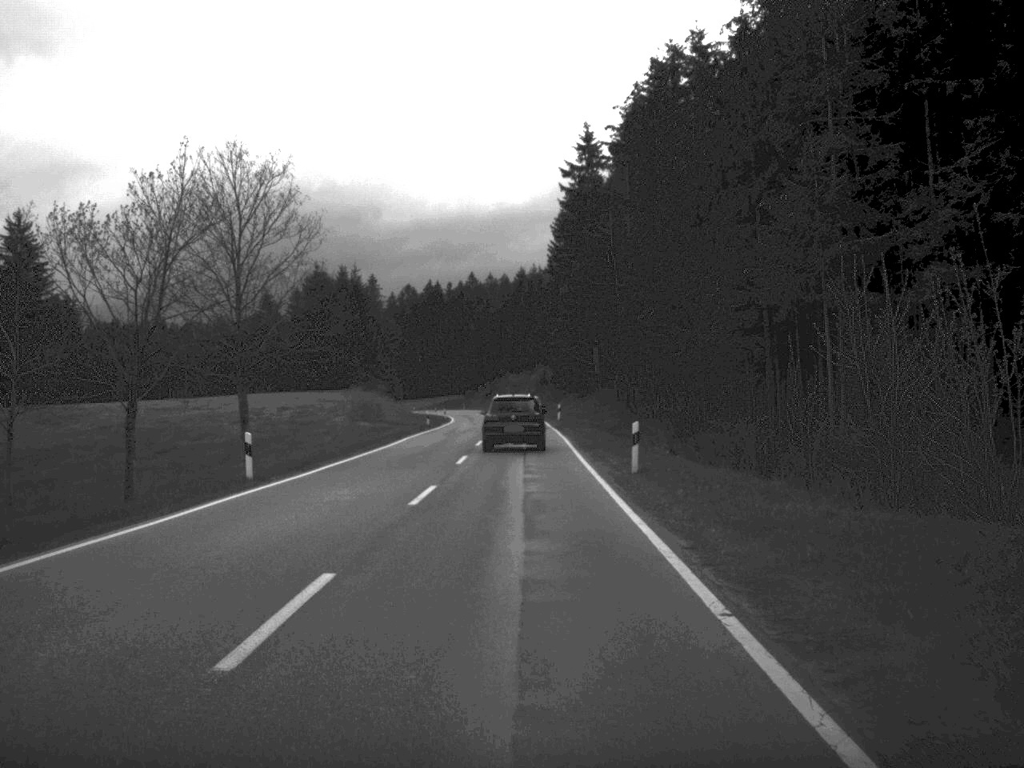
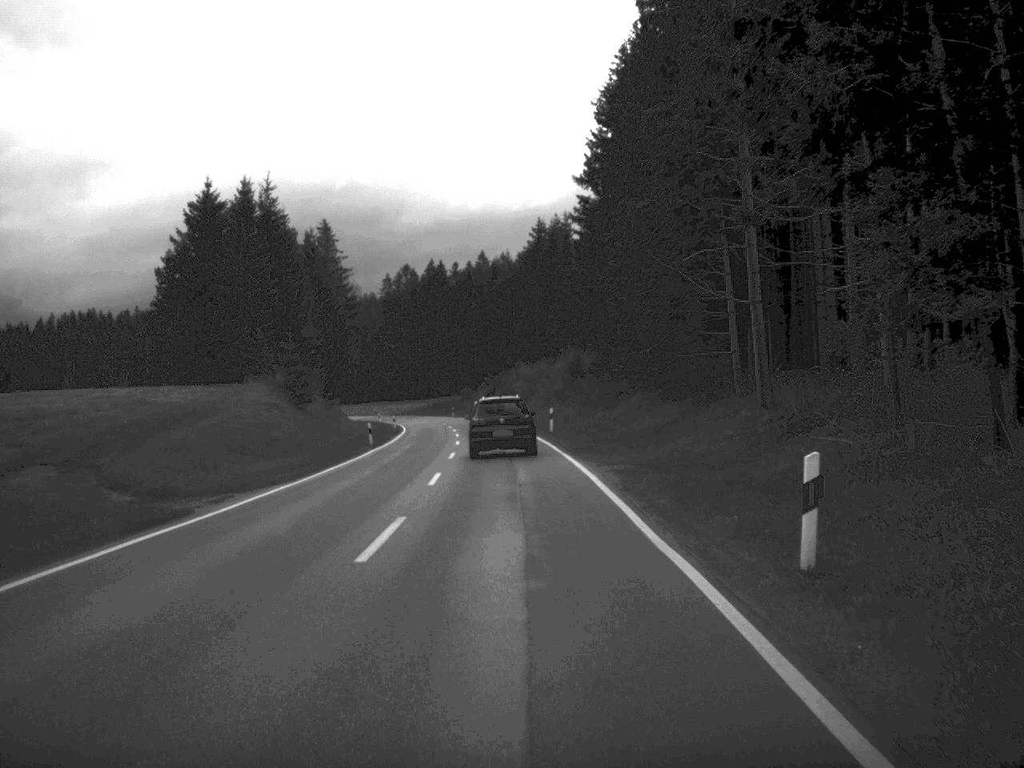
(-0.3, +64.6) m; -1°
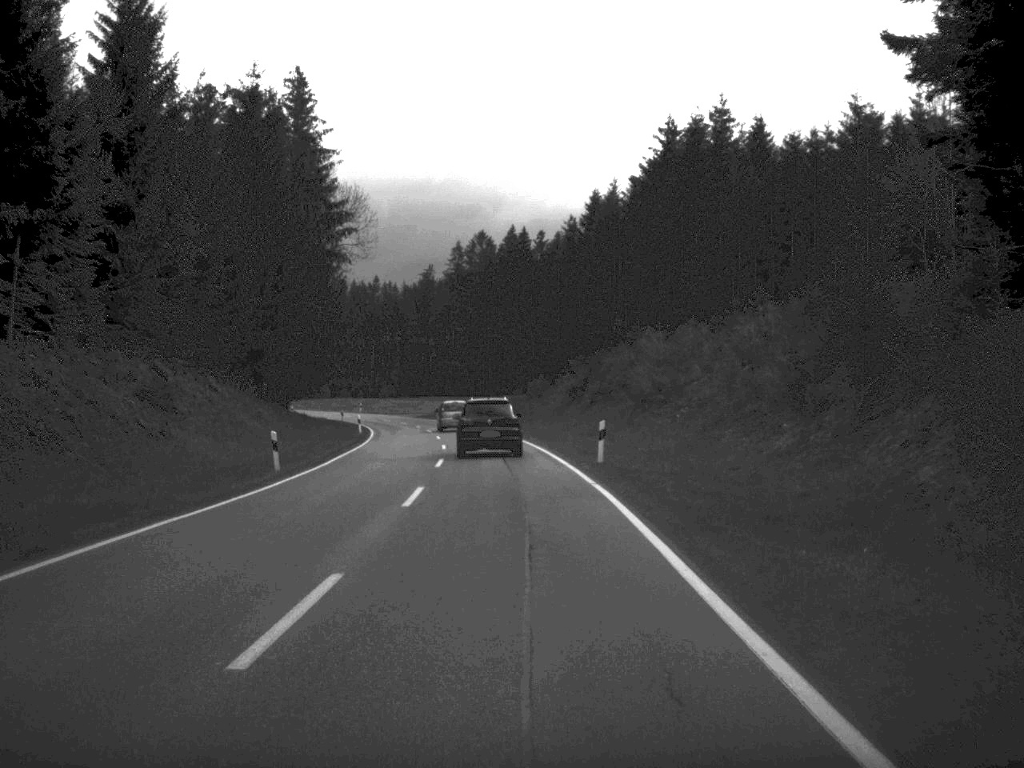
(-1.9, +63.9) m; -4°
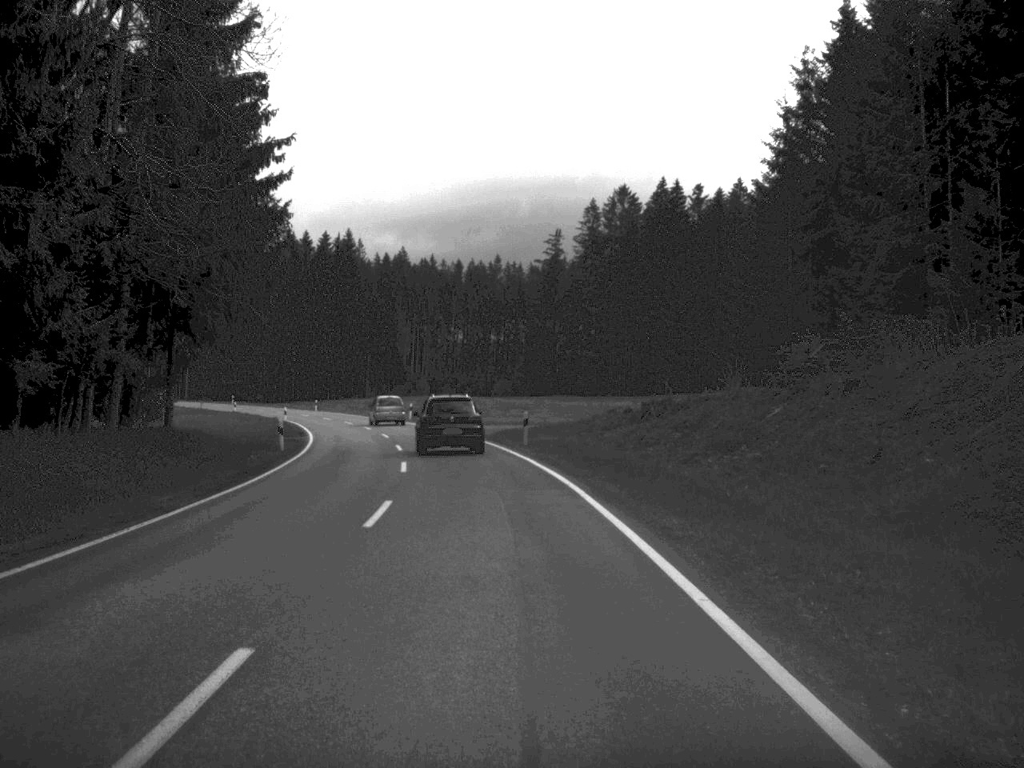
(-2.8, +62.5) m; -6°
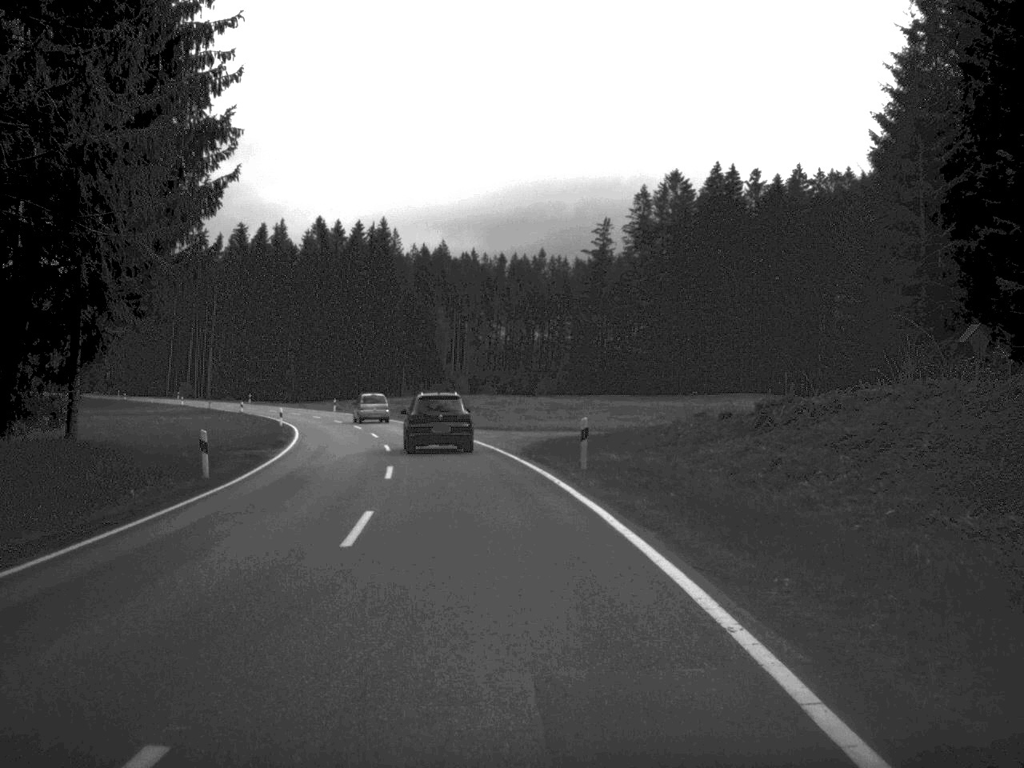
(-0.3, +14.2) m; -2°
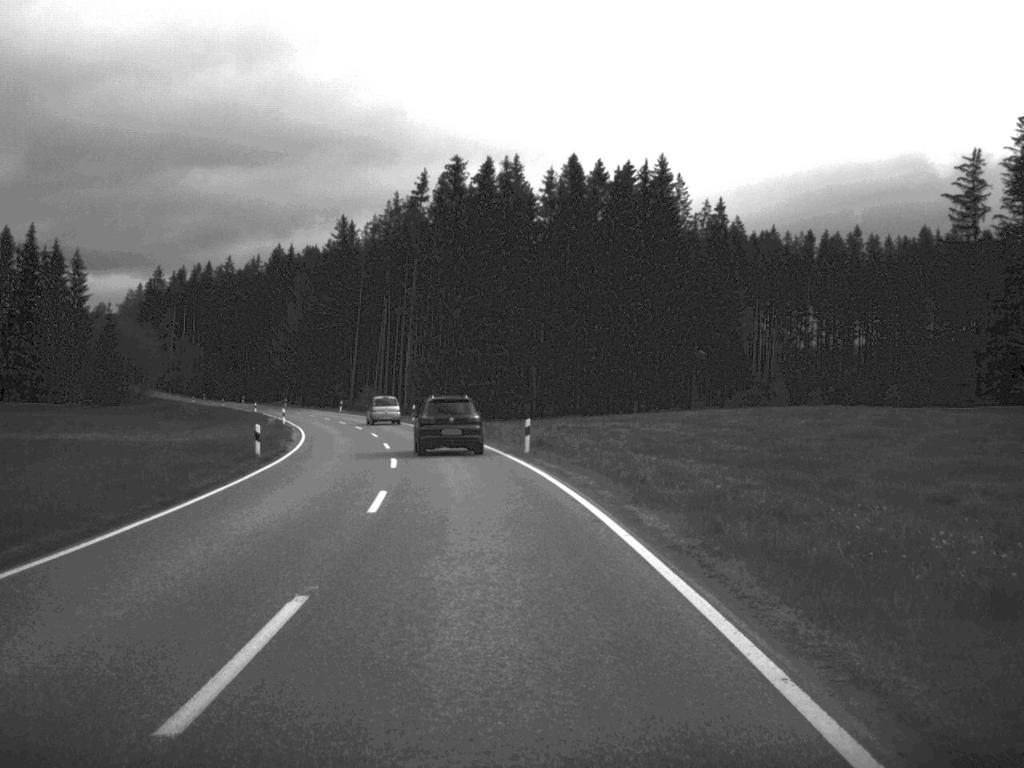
(-7.3, +65.5) m; -13°
